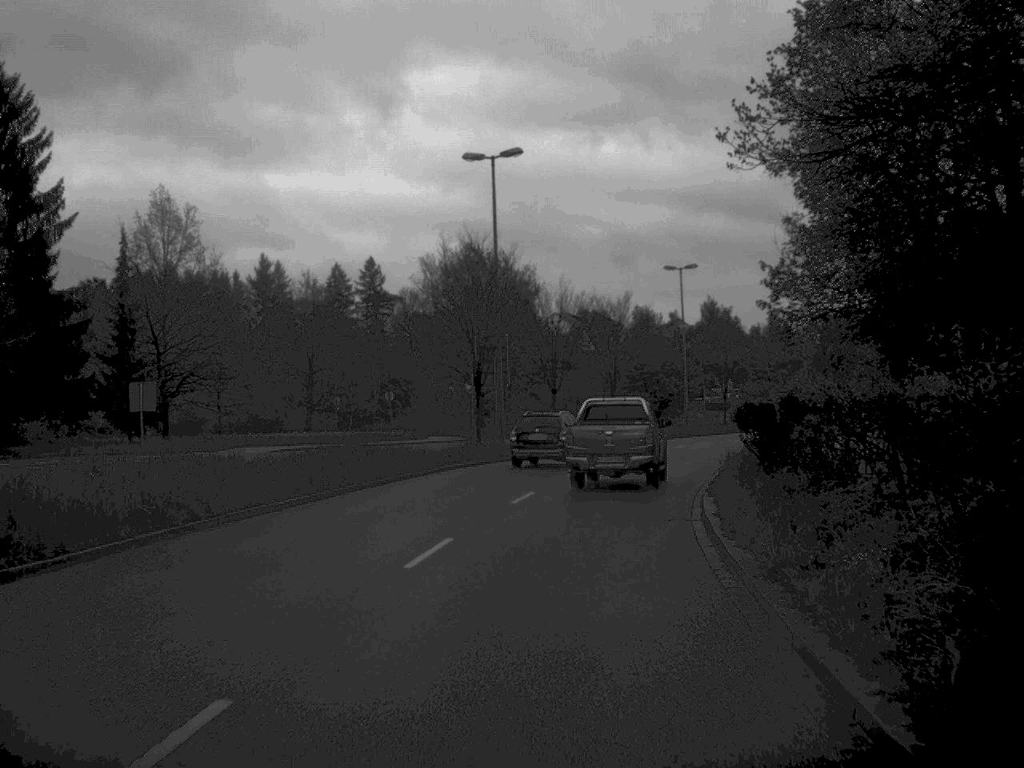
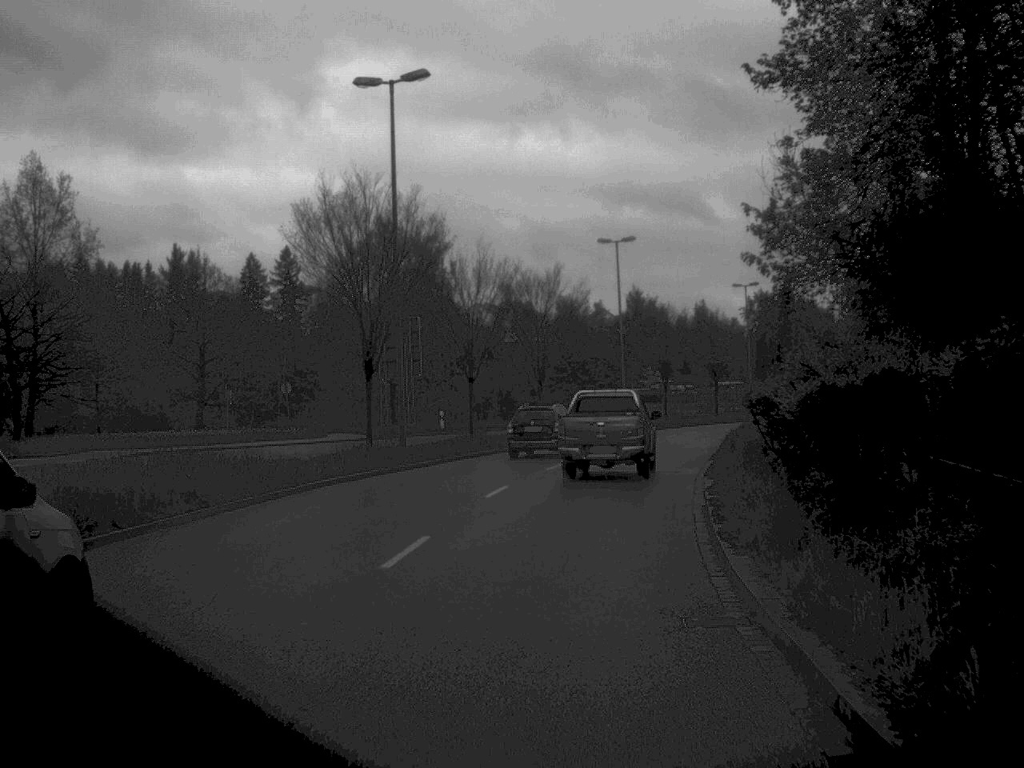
(+0.3, +9.4) m; +3°
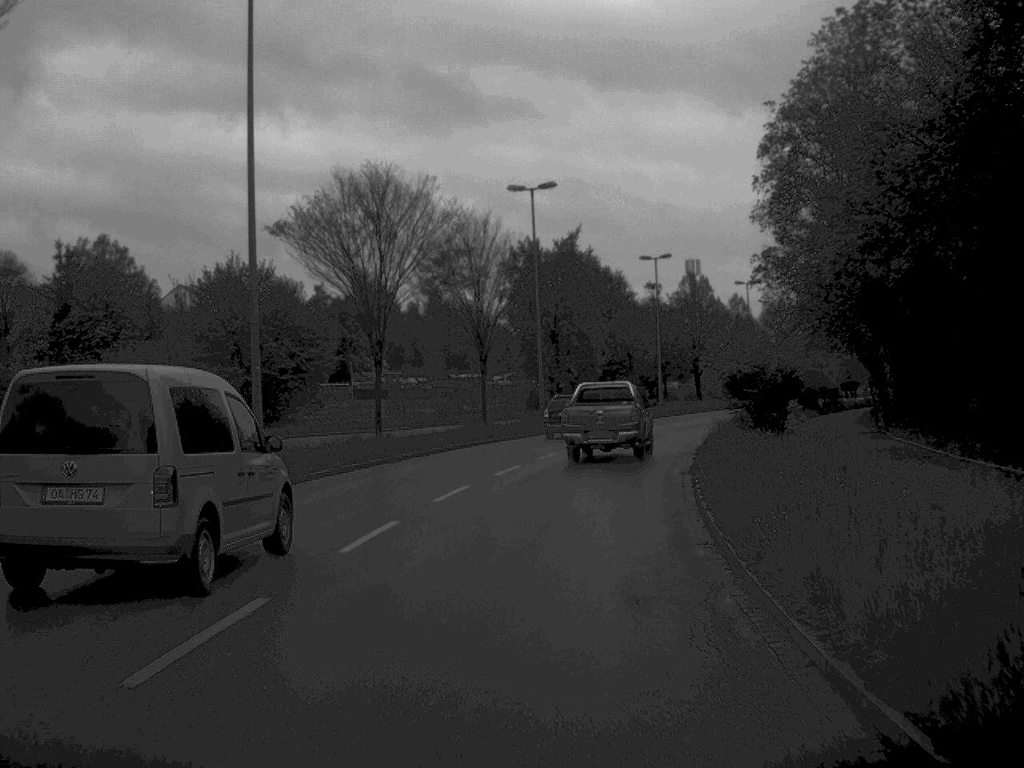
(+4.8, +43.2) m; +12°
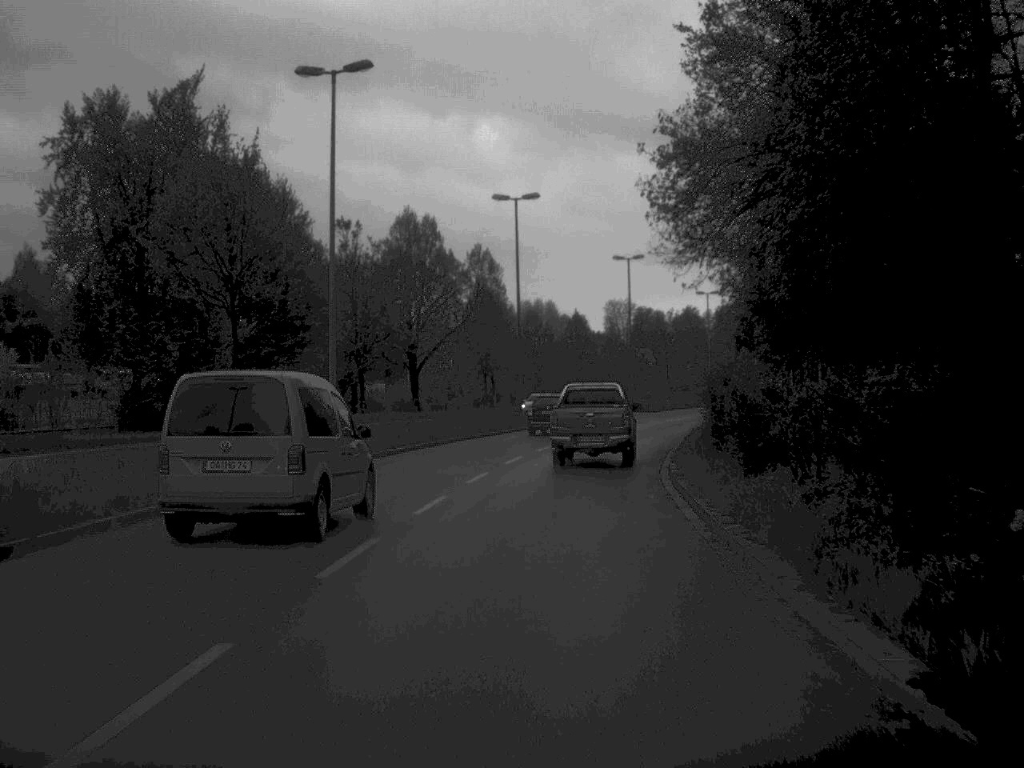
(+5.7, +48.5) m; +13°
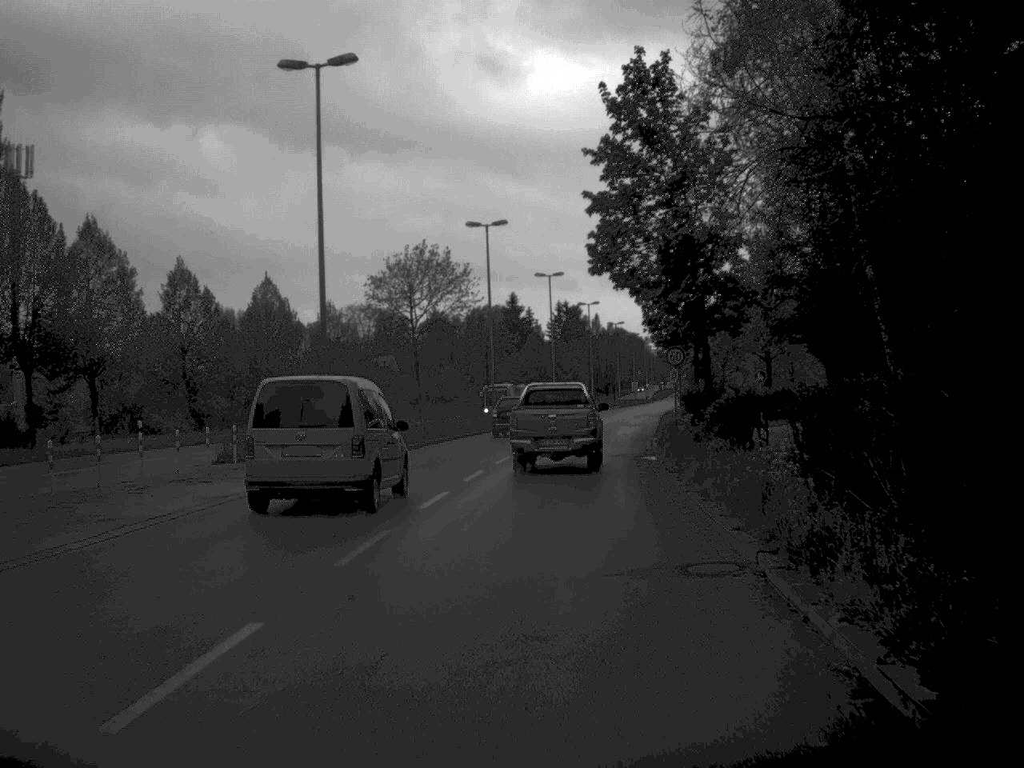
(+5.1, +51.7) m; +11°
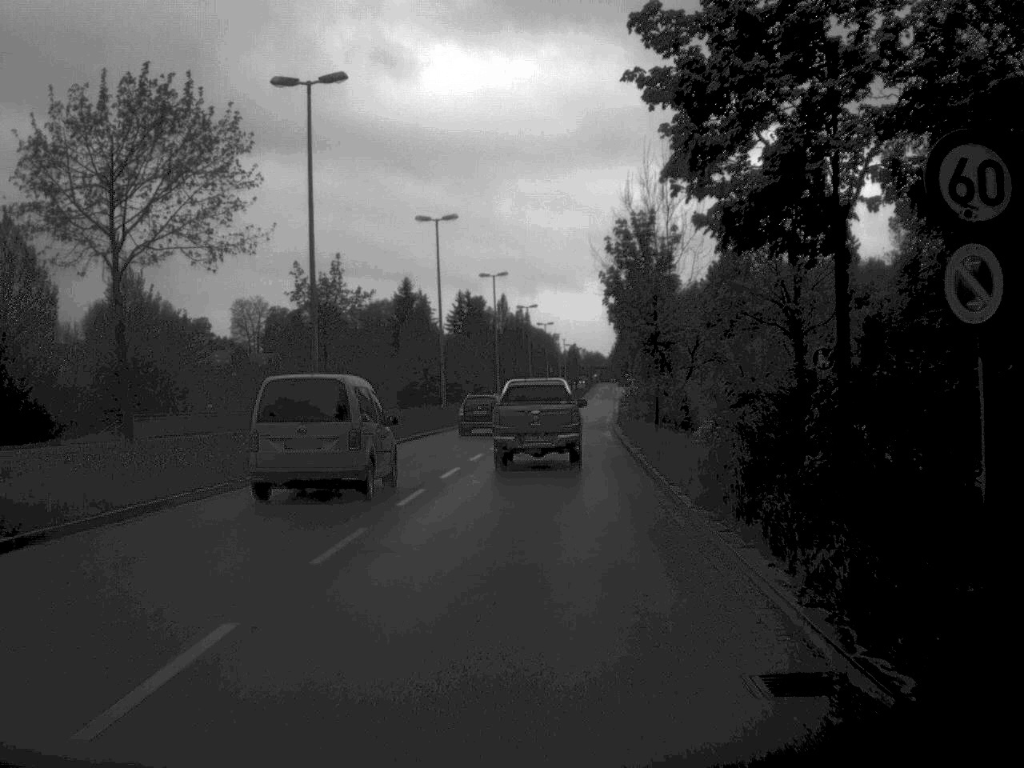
(+1.2, +29.7) m; +4°
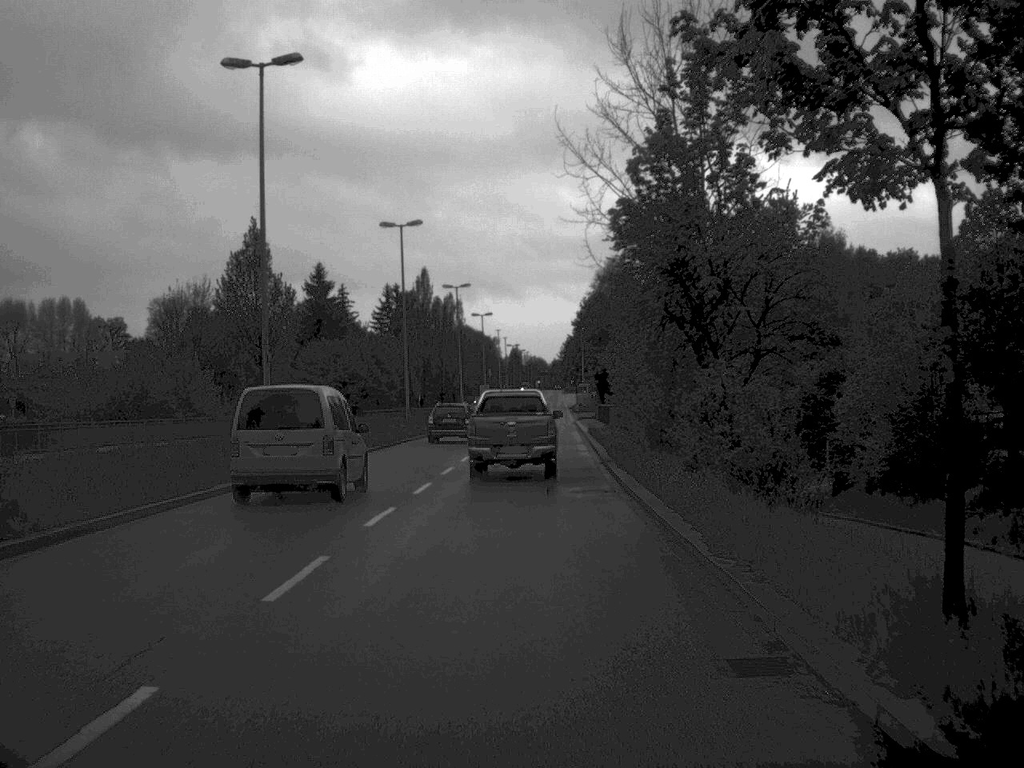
(+0.7, +31.0) m; +3°
